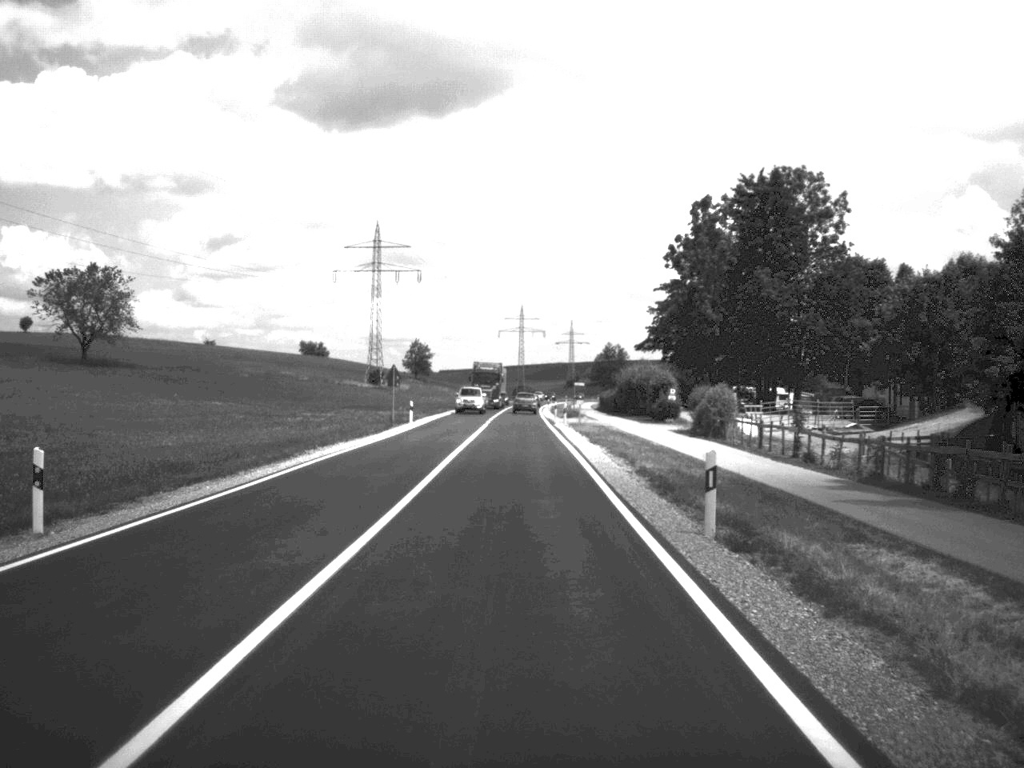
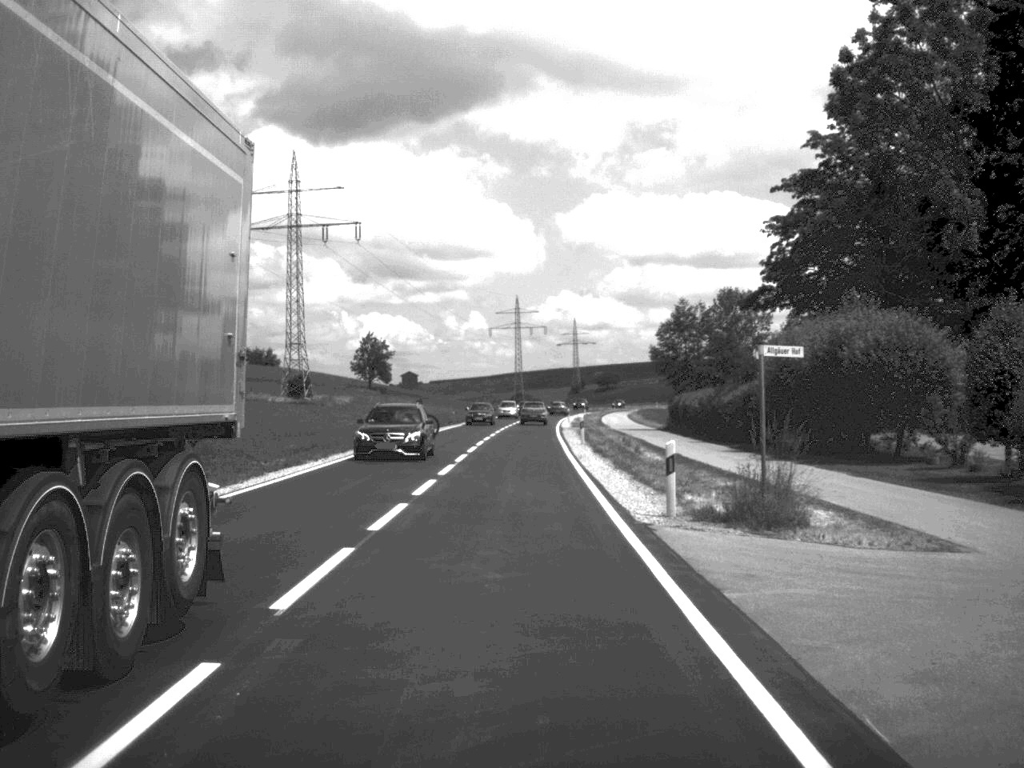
(-0.2, +65.4) m; 0°
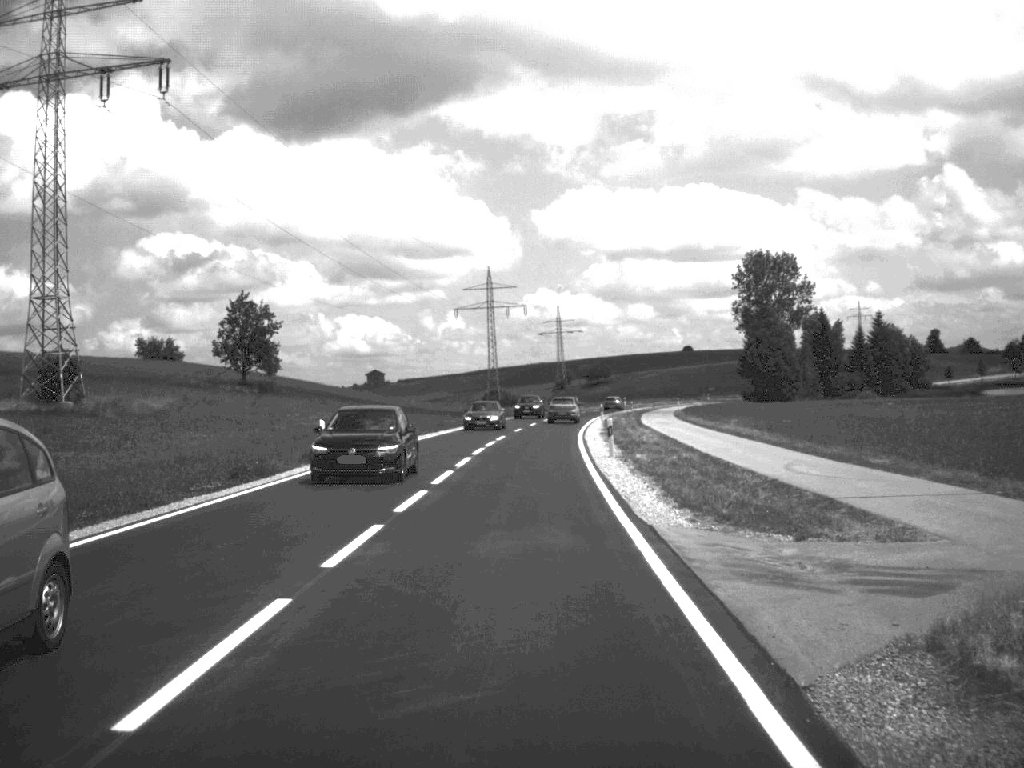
(+0.3, +62.6) m; +1°
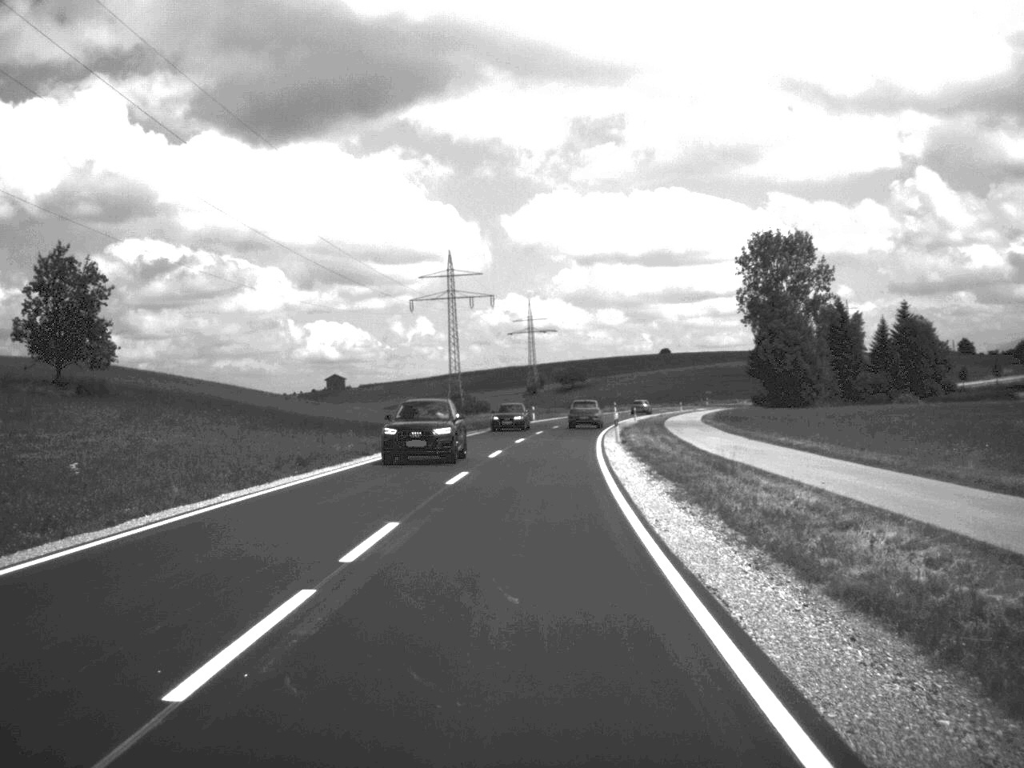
(+0.4, +34.8) m; +1°
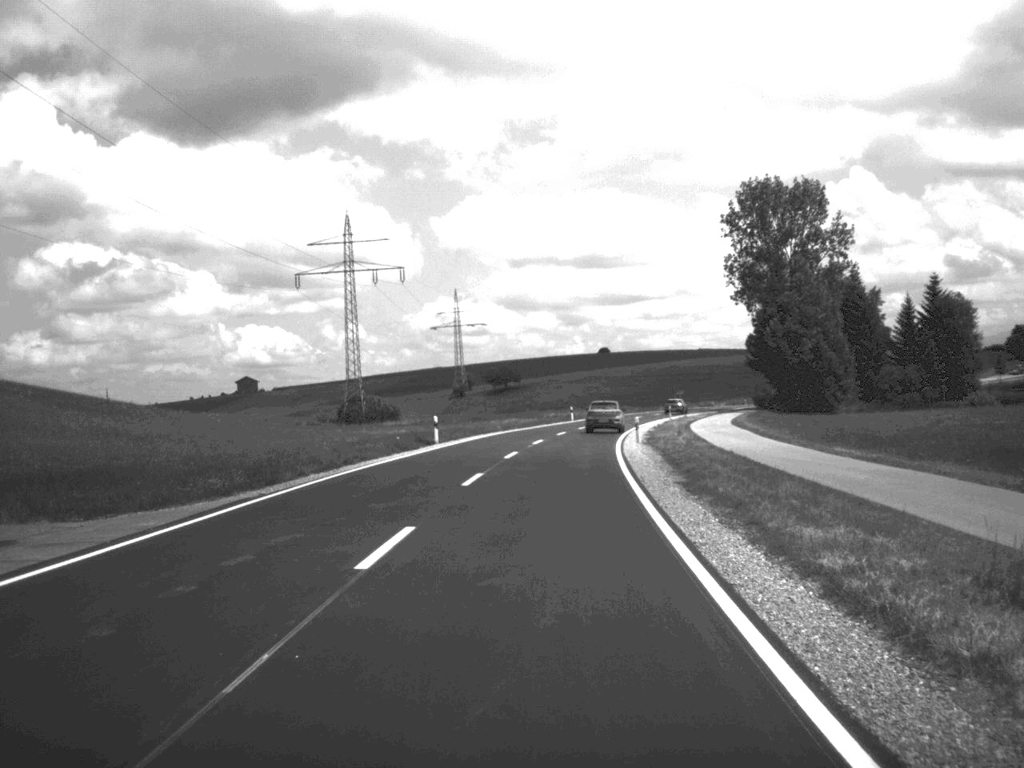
(+1.3, +47.6) m; +3°
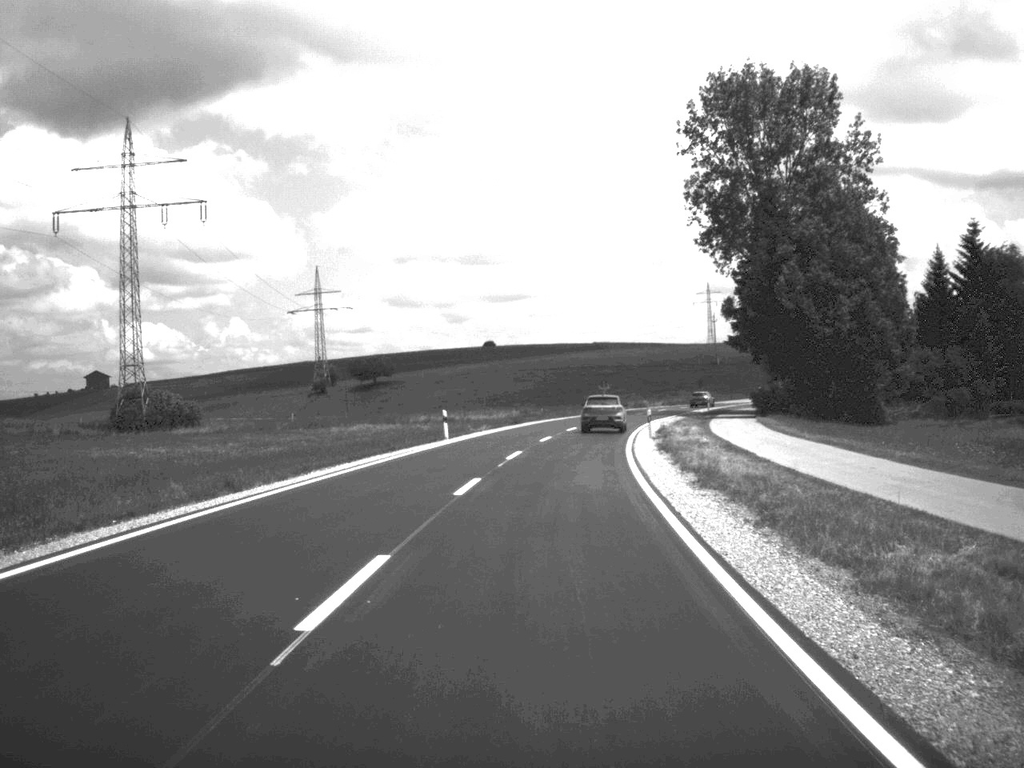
(+2.1, +50.6) m; +5°
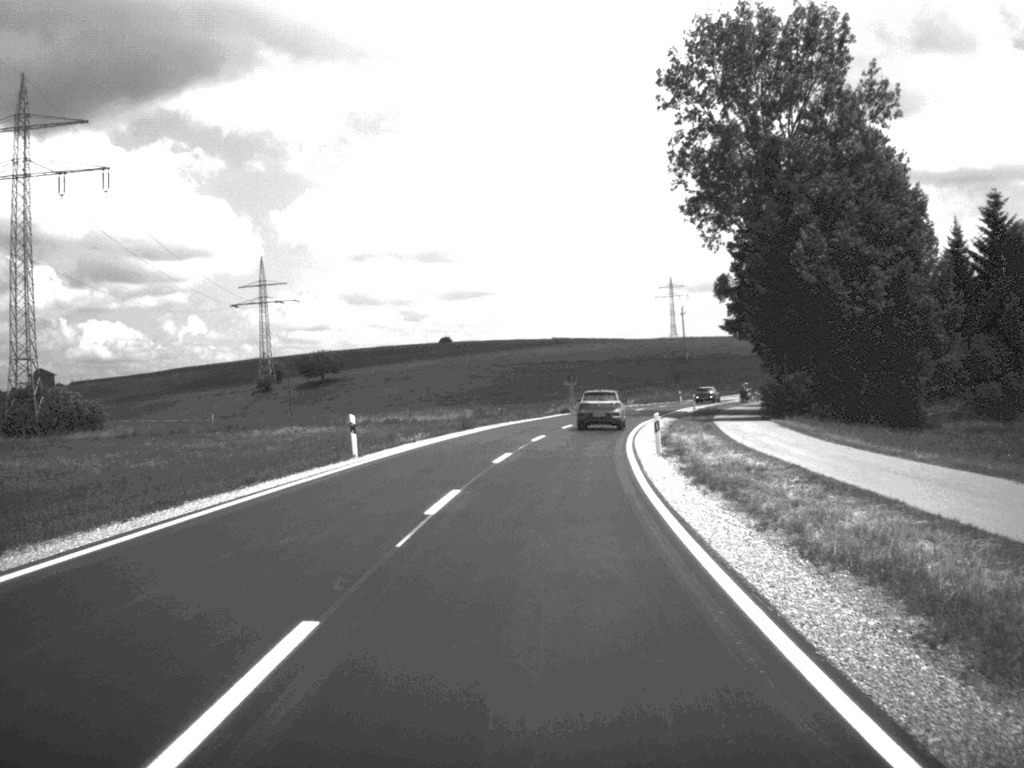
(+0.3, +15.4) m; +2°
